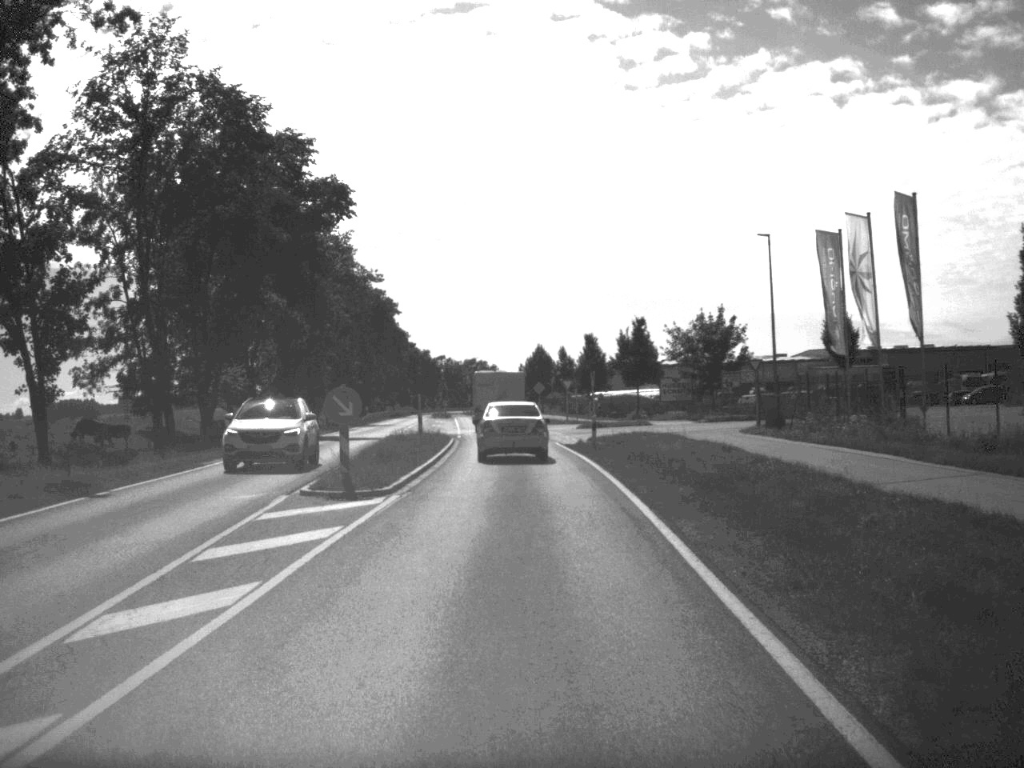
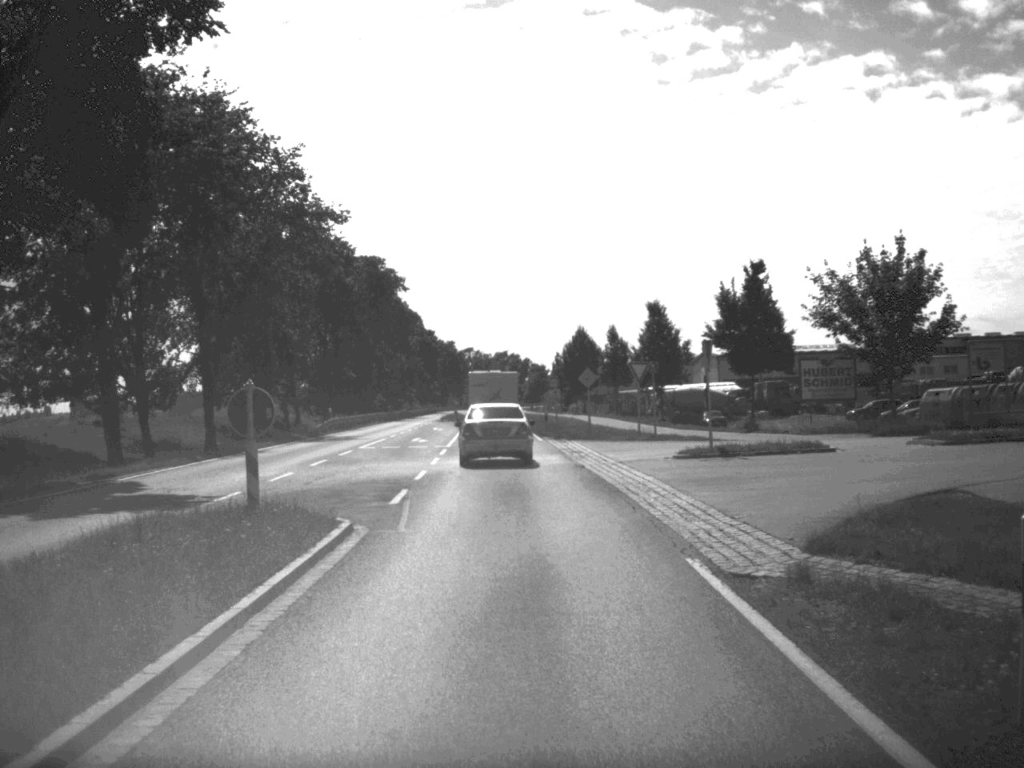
(-0.3, +32.0) m; -2°
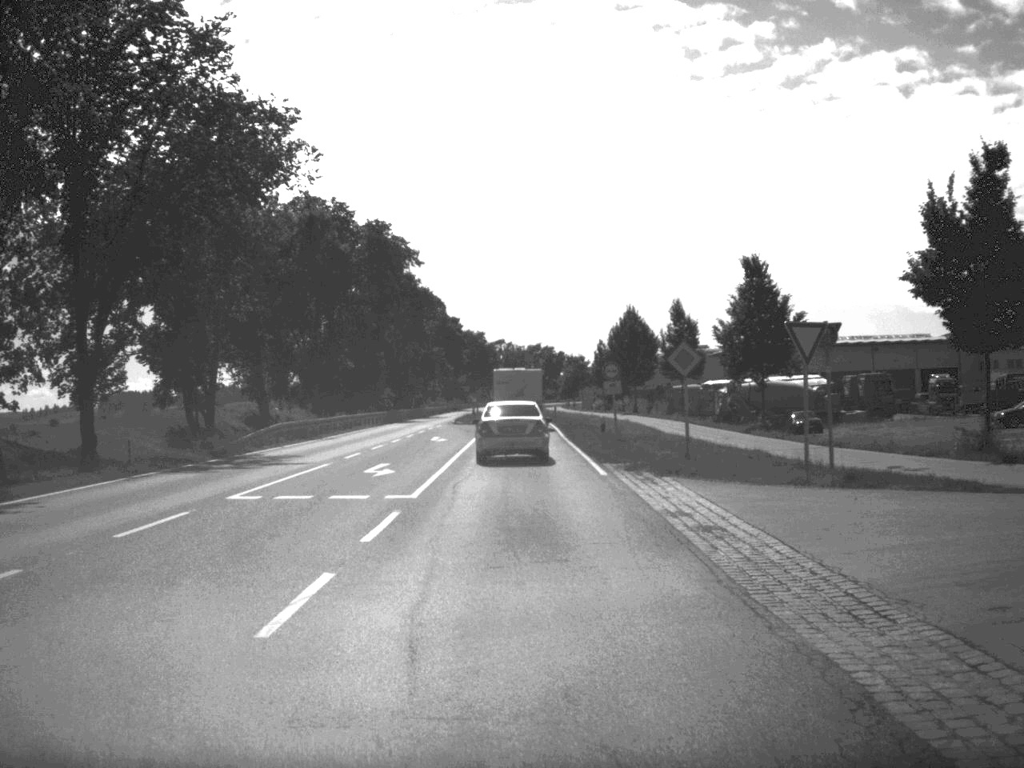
(-0.3, +22.1) m; -2°
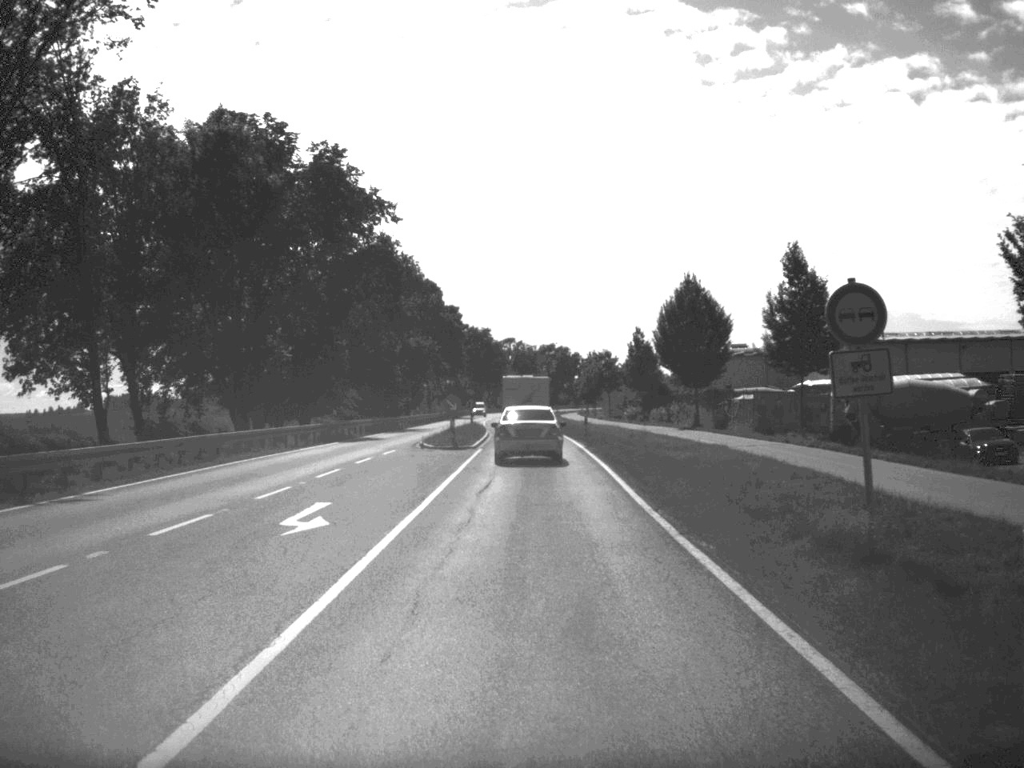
(-0.2, +30.0) m; -1°
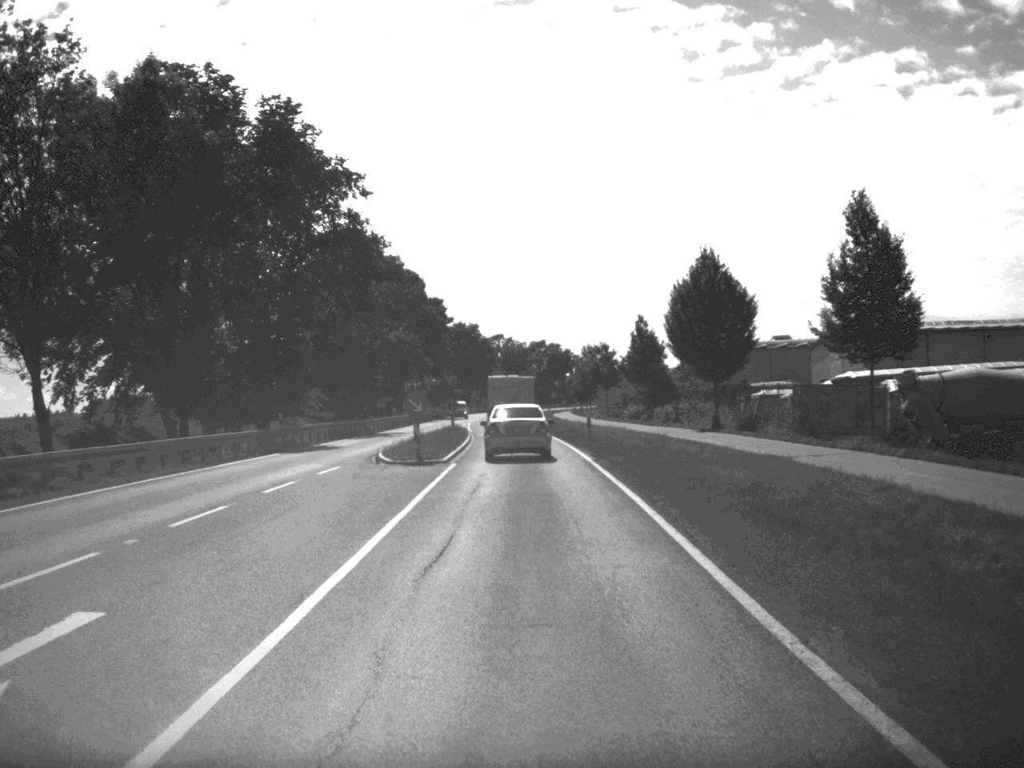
(0.0, +10.4) m; 0°
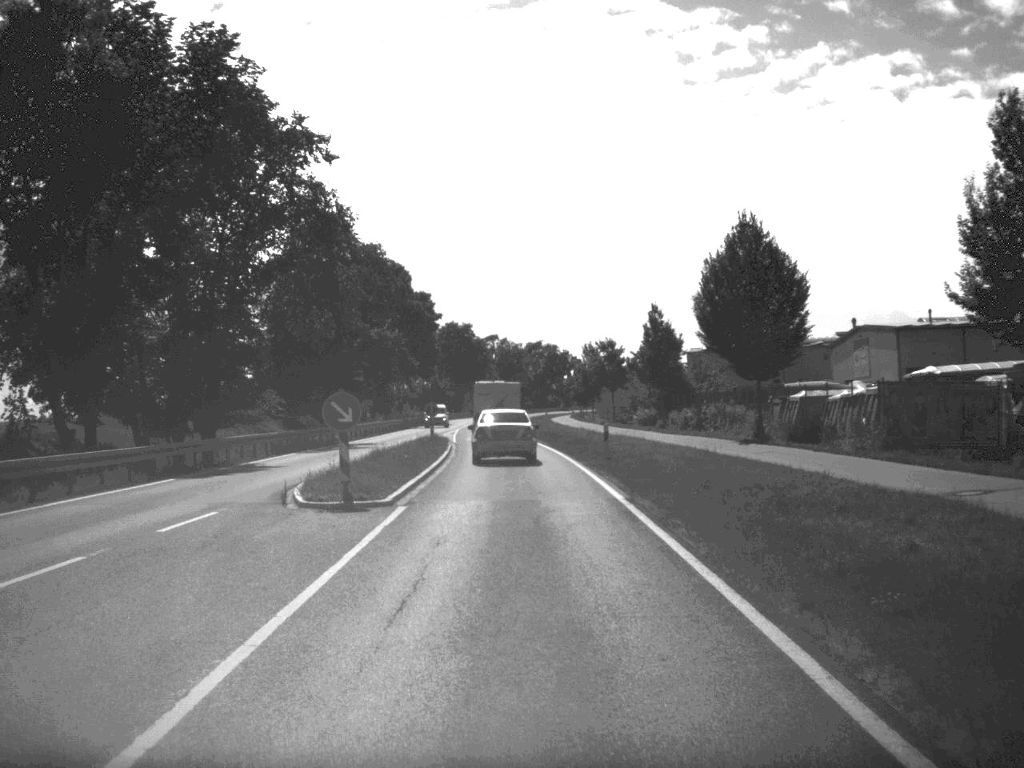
(0.0, +11.9) m; 0°
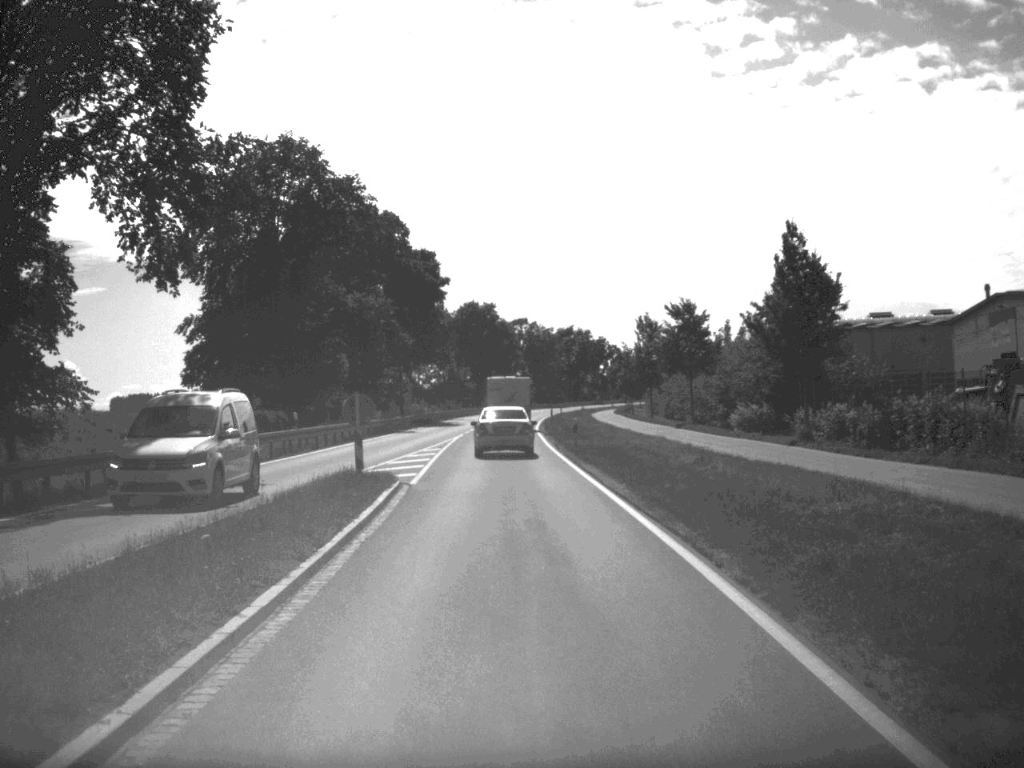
(-0.4, +30.8) m; -2°
